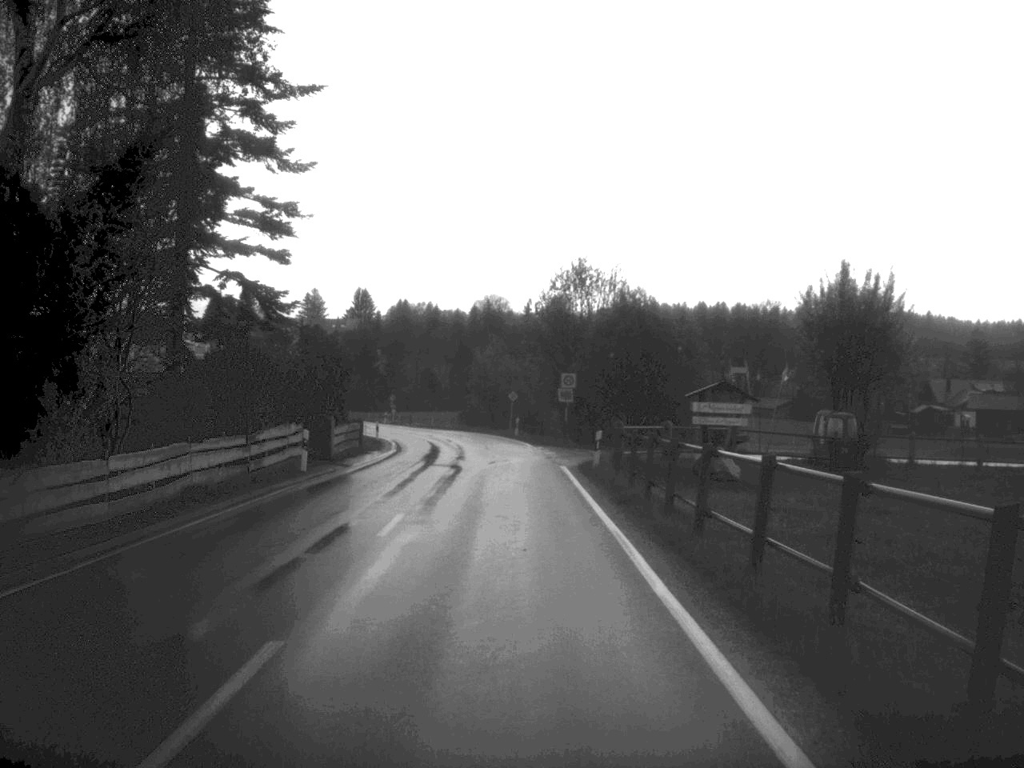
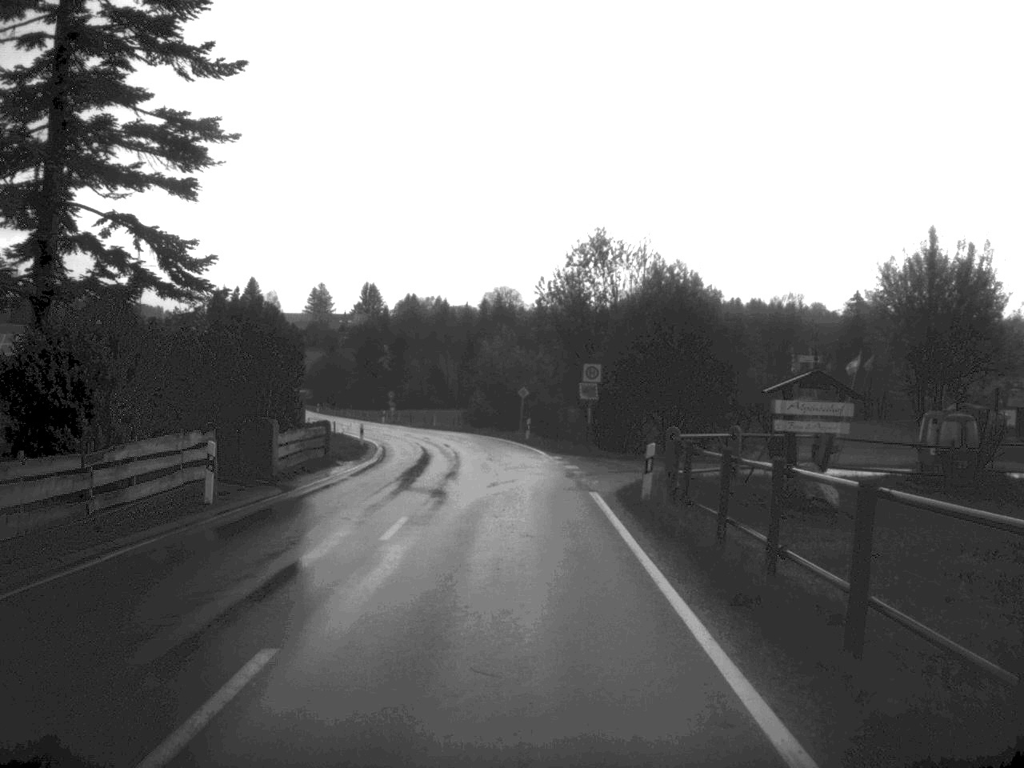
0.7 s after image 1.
(0.0, +9.8) m; -1°
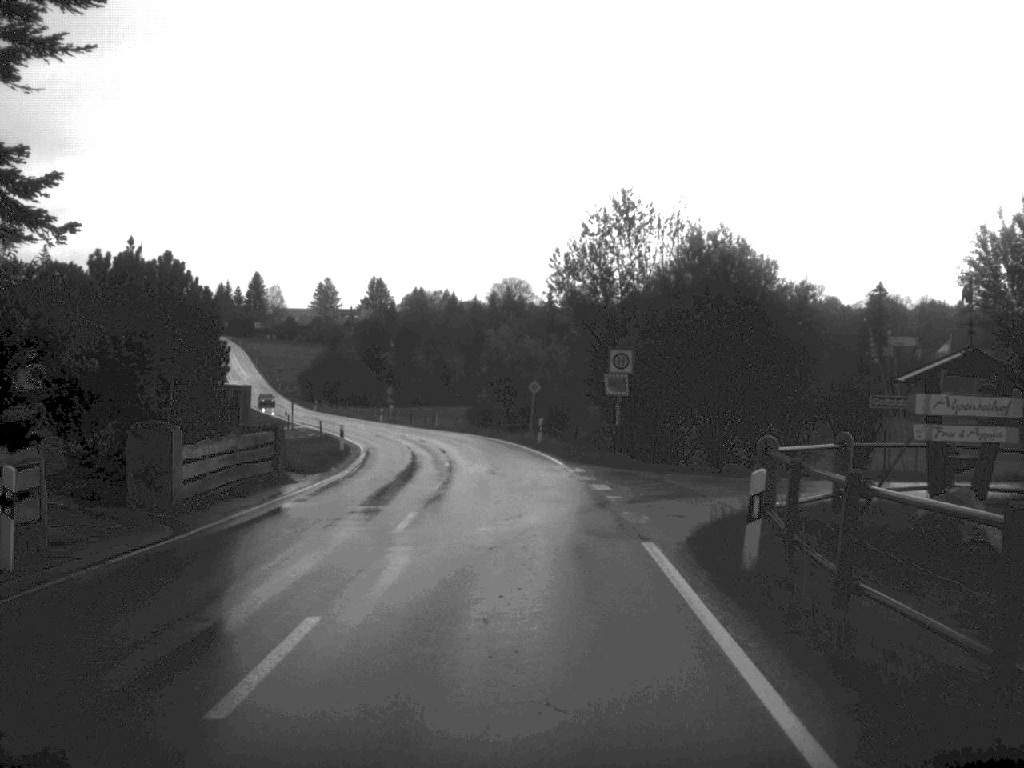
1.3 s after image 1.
(0.0, +8.2) m; 0°
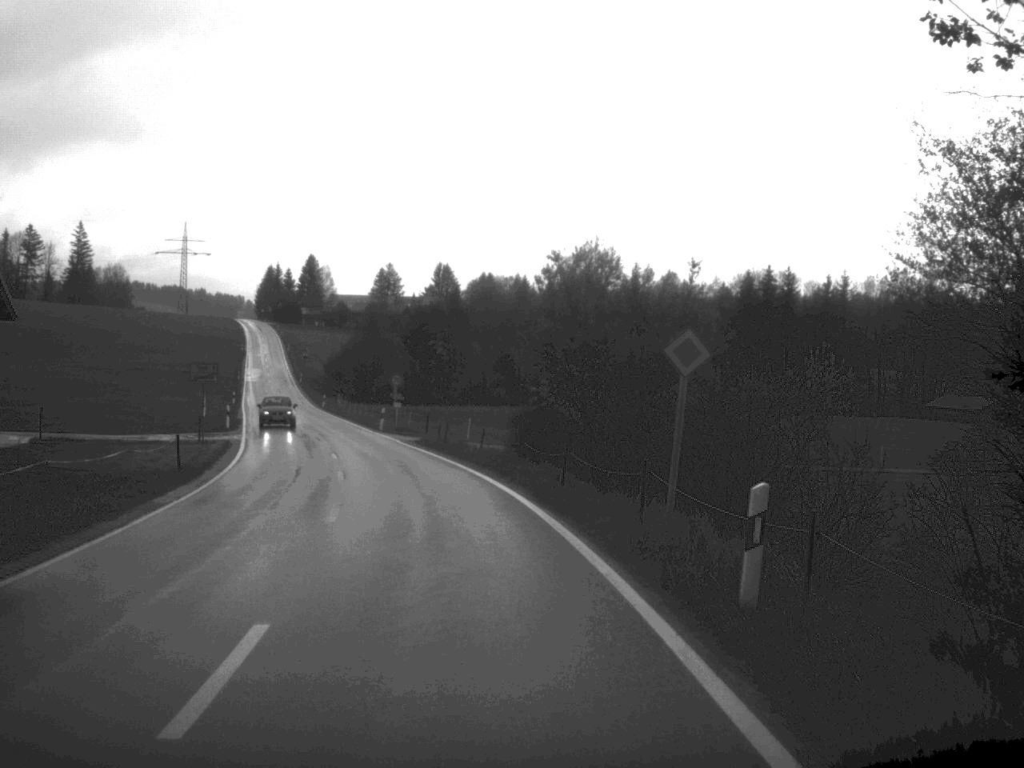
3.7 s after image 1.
(-0.6, +34.4) m; -4°
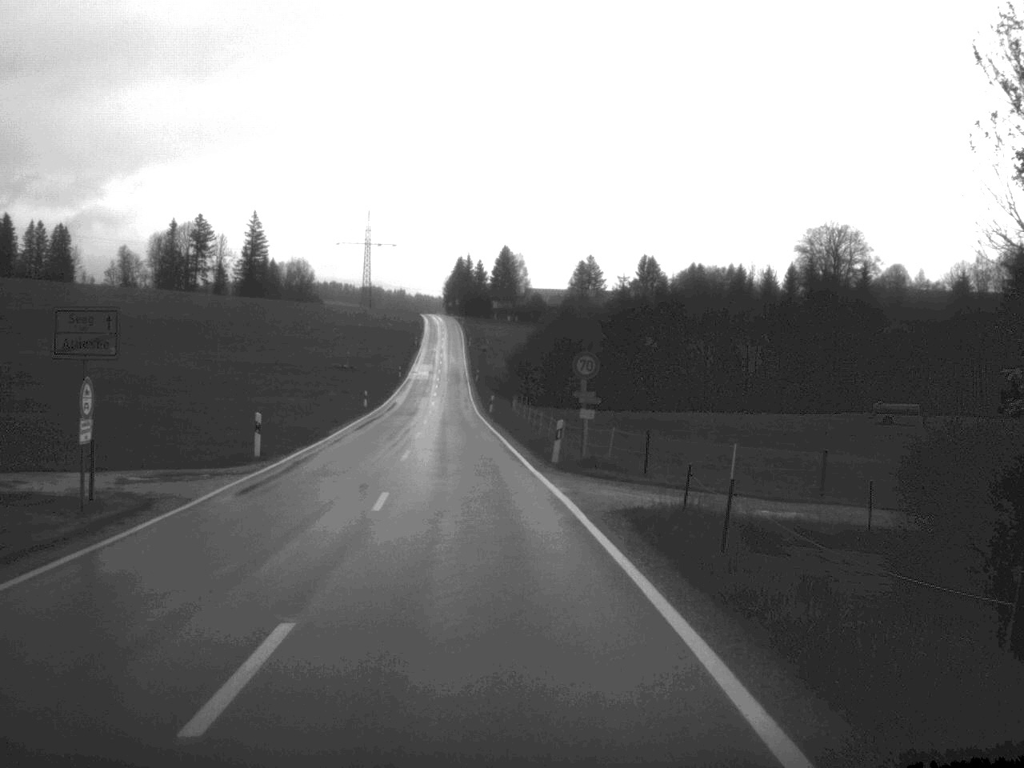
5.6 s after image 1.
(-2.3, +27.2) m; -9°
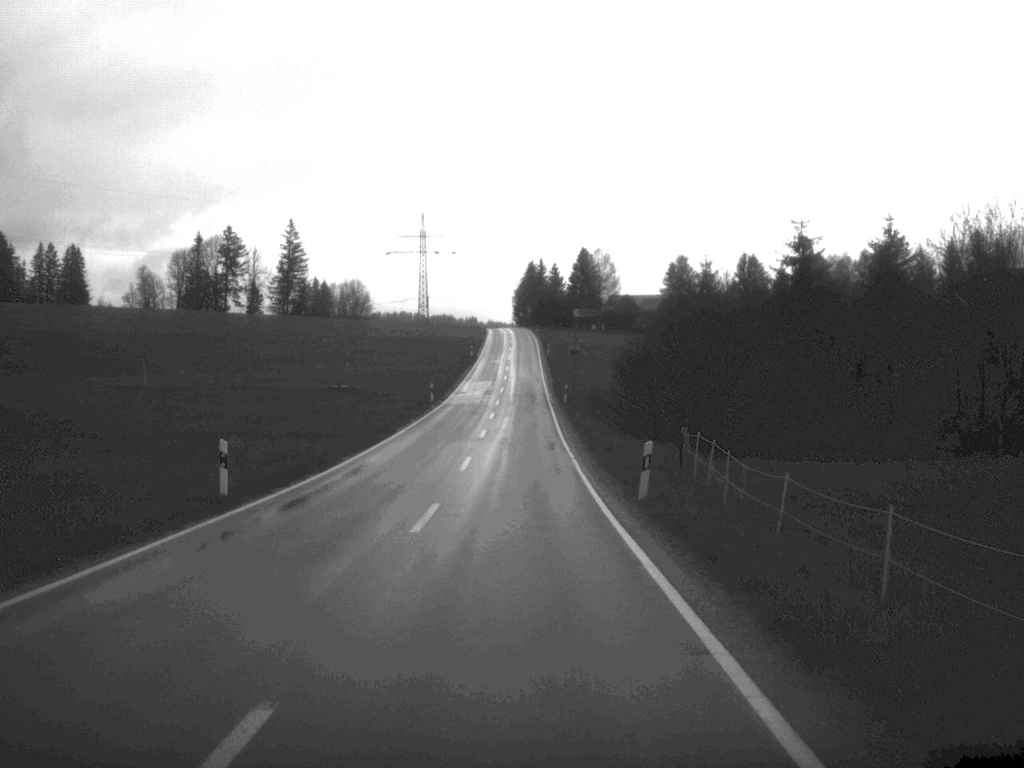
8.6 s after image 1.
(-2.4, +48.3) m; -3°
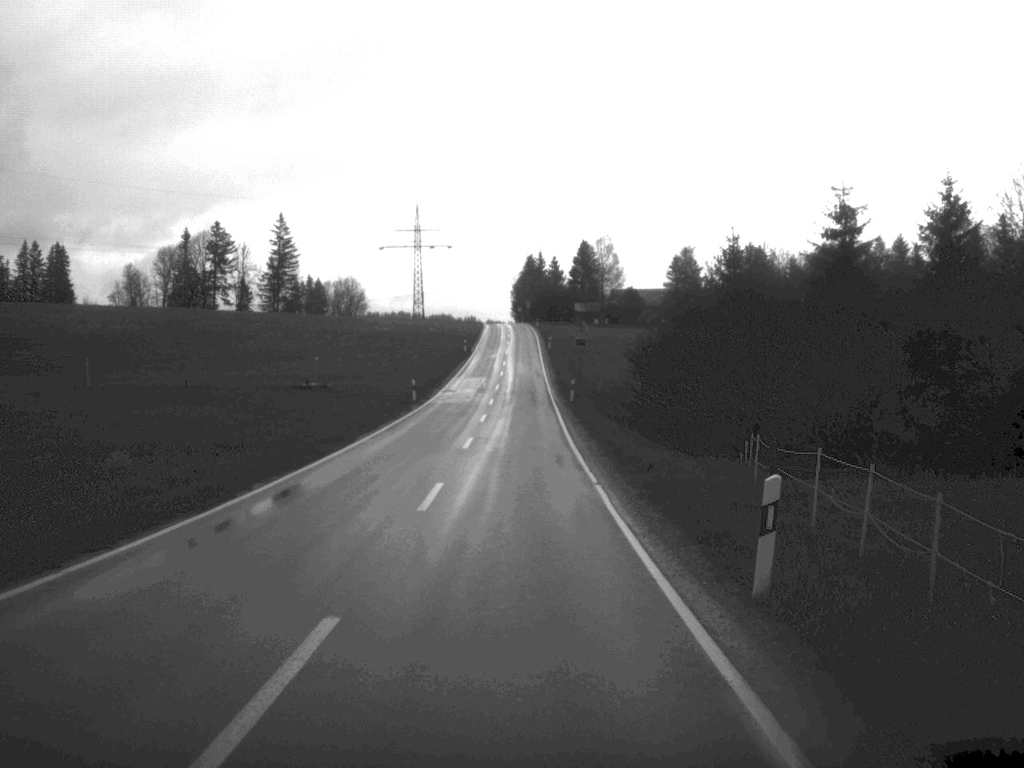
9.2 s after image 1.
(0.0, +10.3) m; 0°
